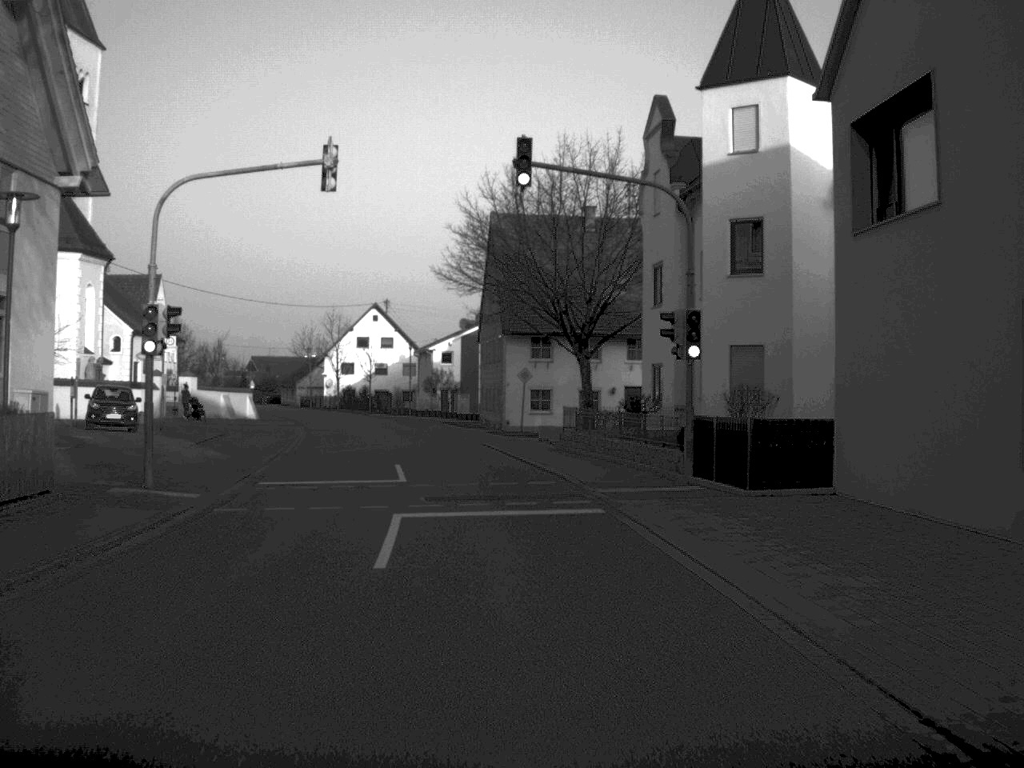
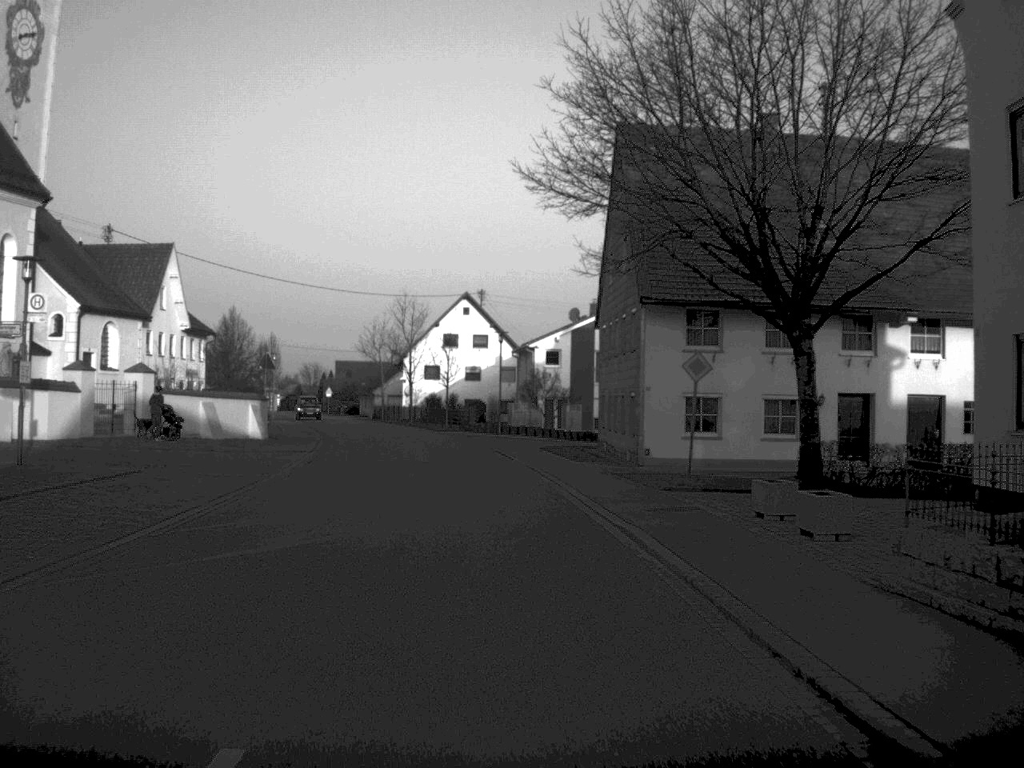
(-1.0, +23.4) m; -5°
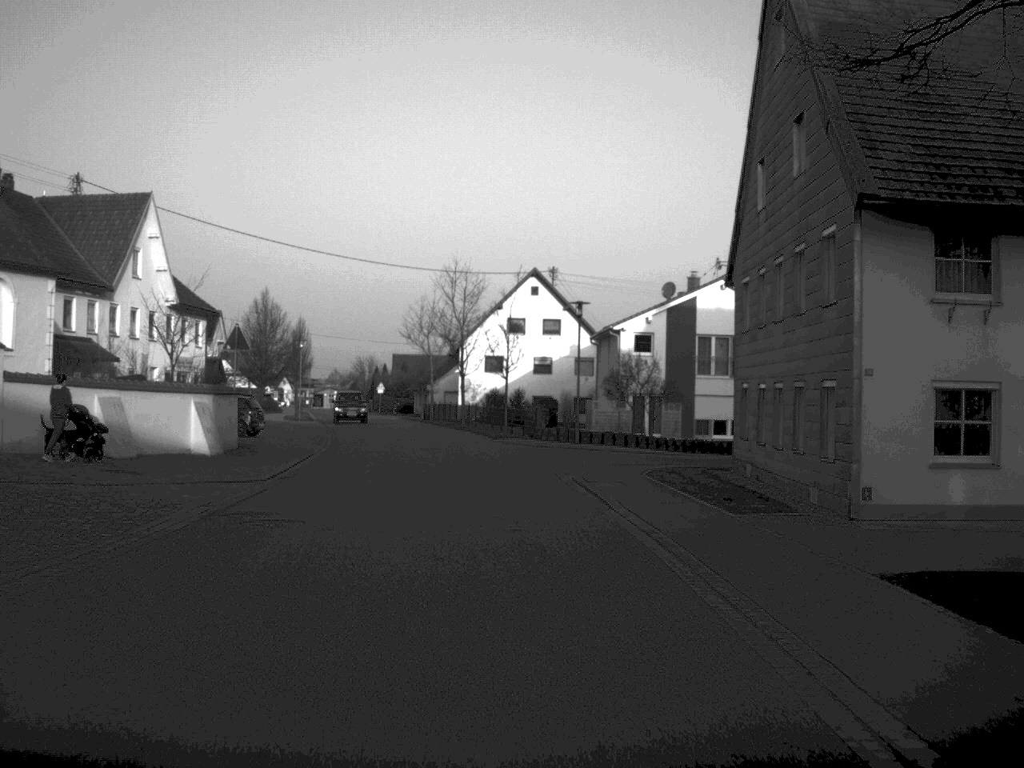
(-0.5, +16.9) m; -3°
